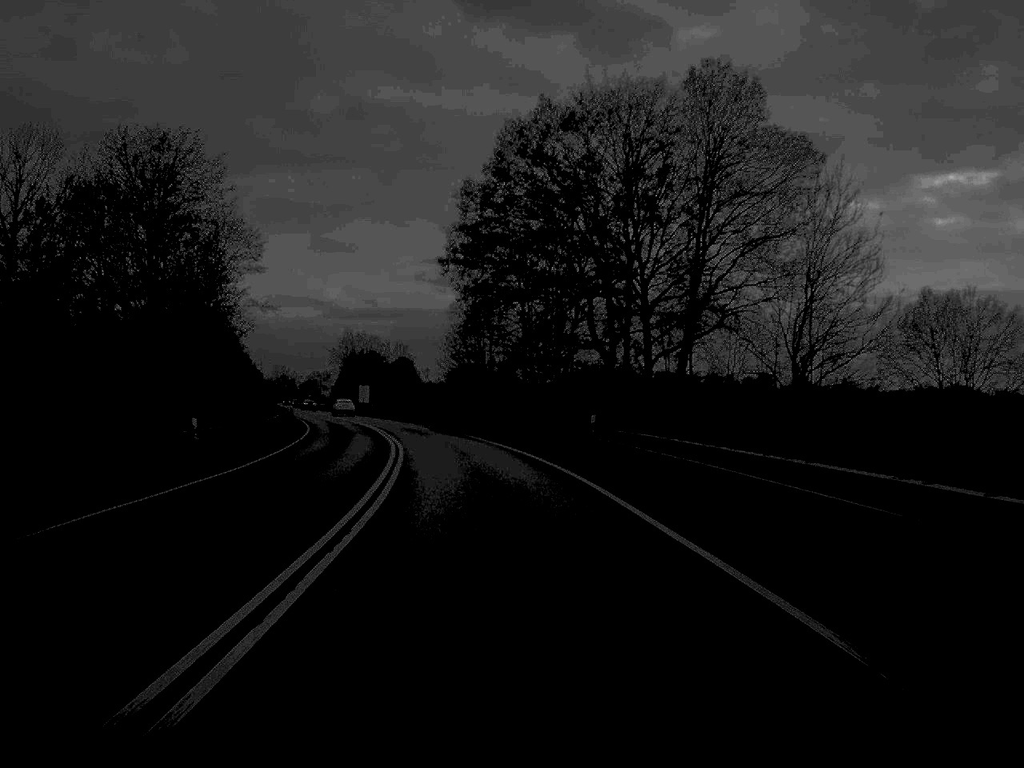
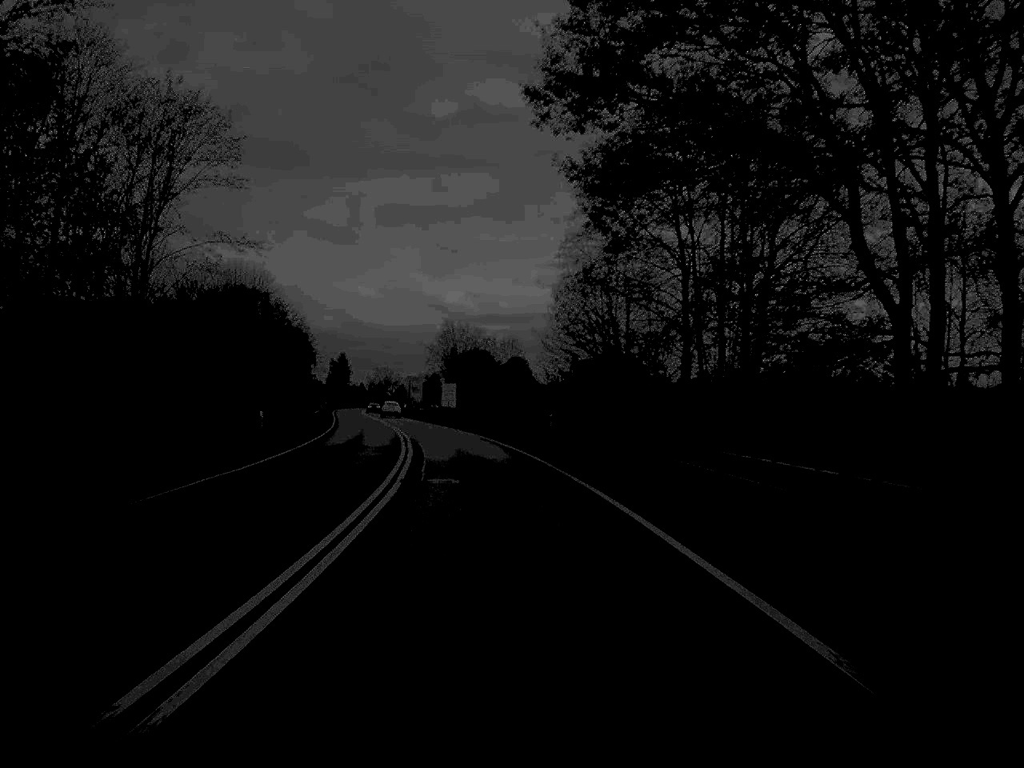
(-1.8, +38.0) m; -5°
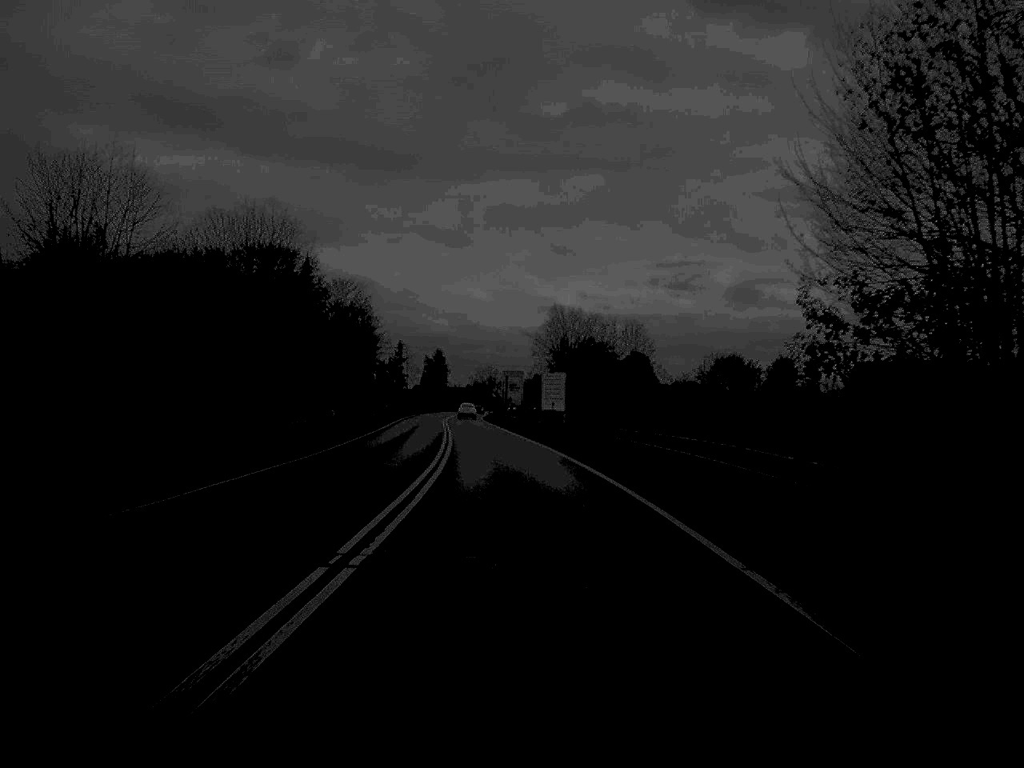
(-1.9, +39.7) m; -5°
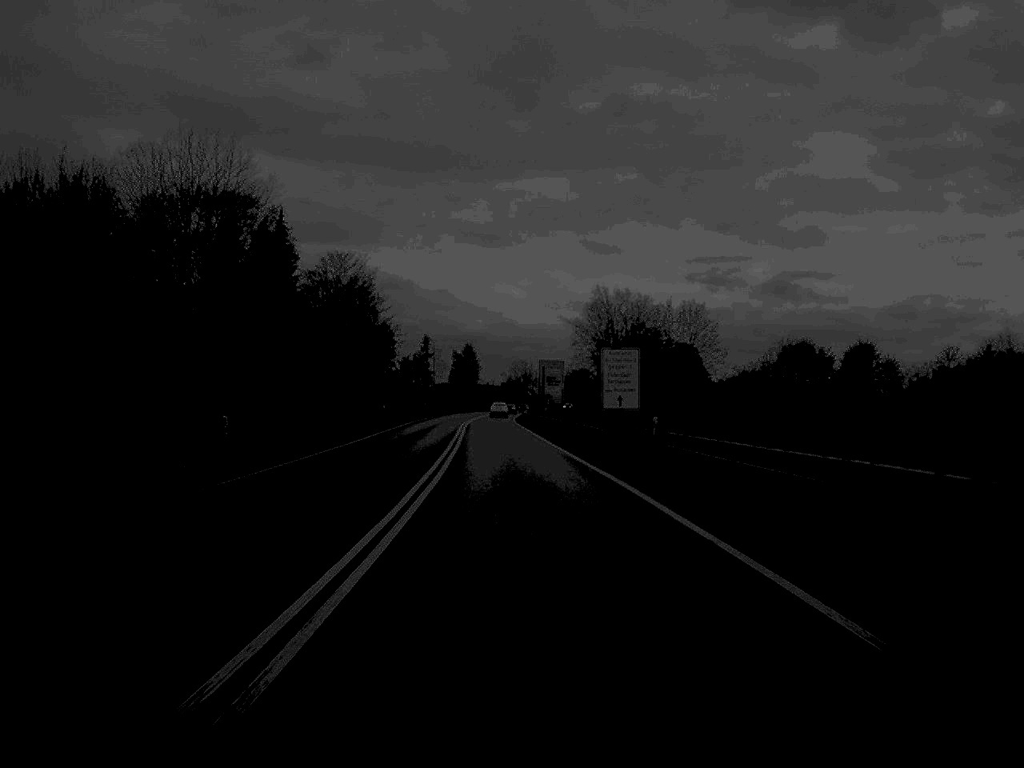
(-0.4, +25.6) m; -2°
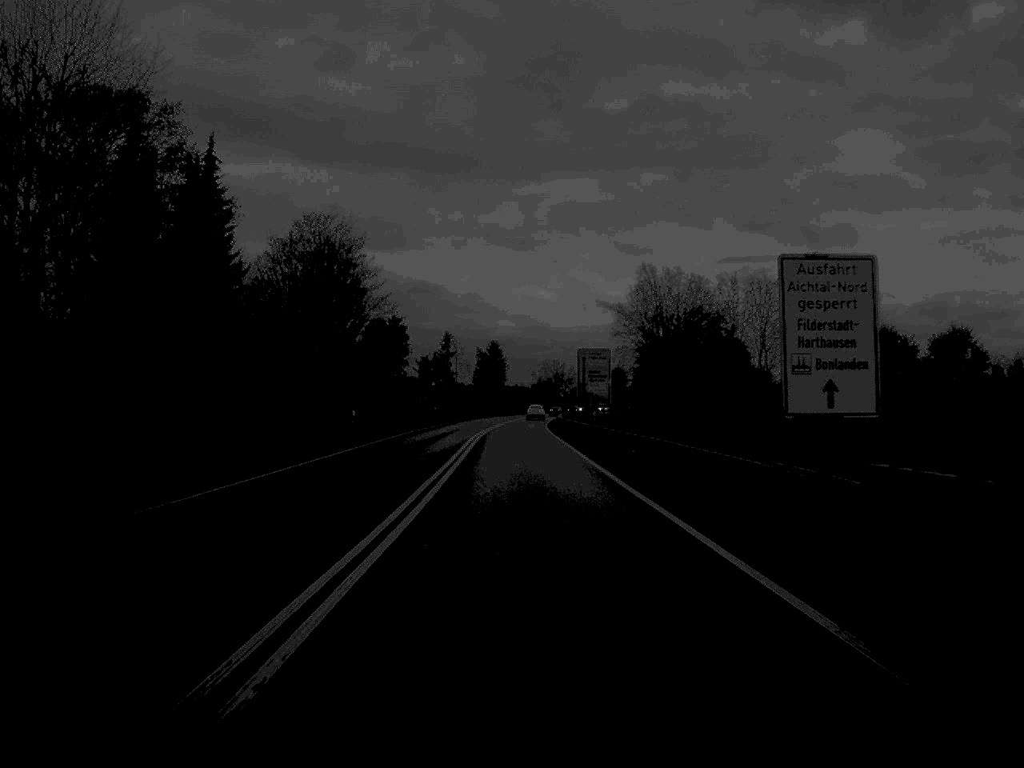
(-0.3, +25.6) m; -1°
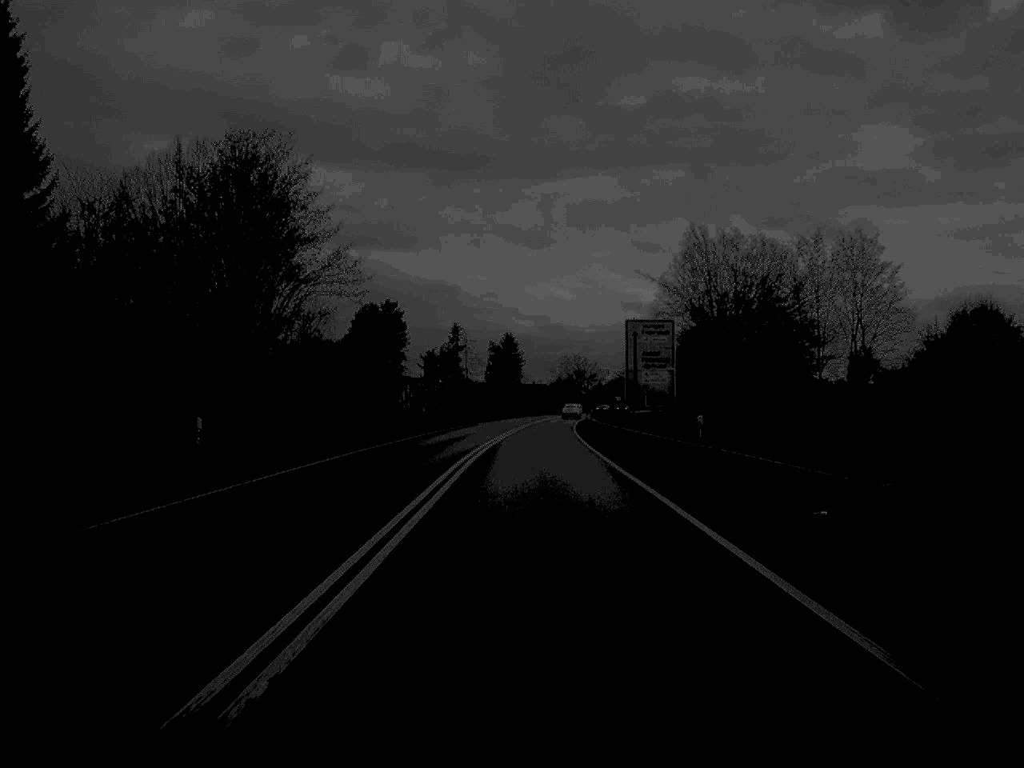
(-0.2, +27.3) m; -1°
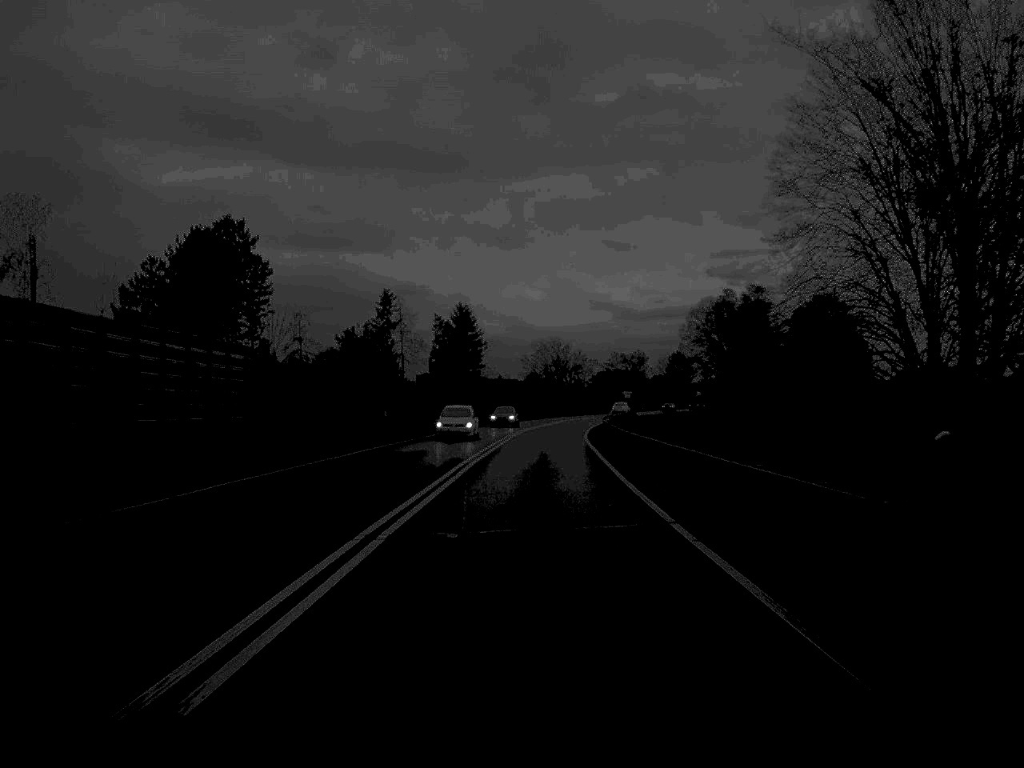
(+0.8, +66.0) m; +1°
